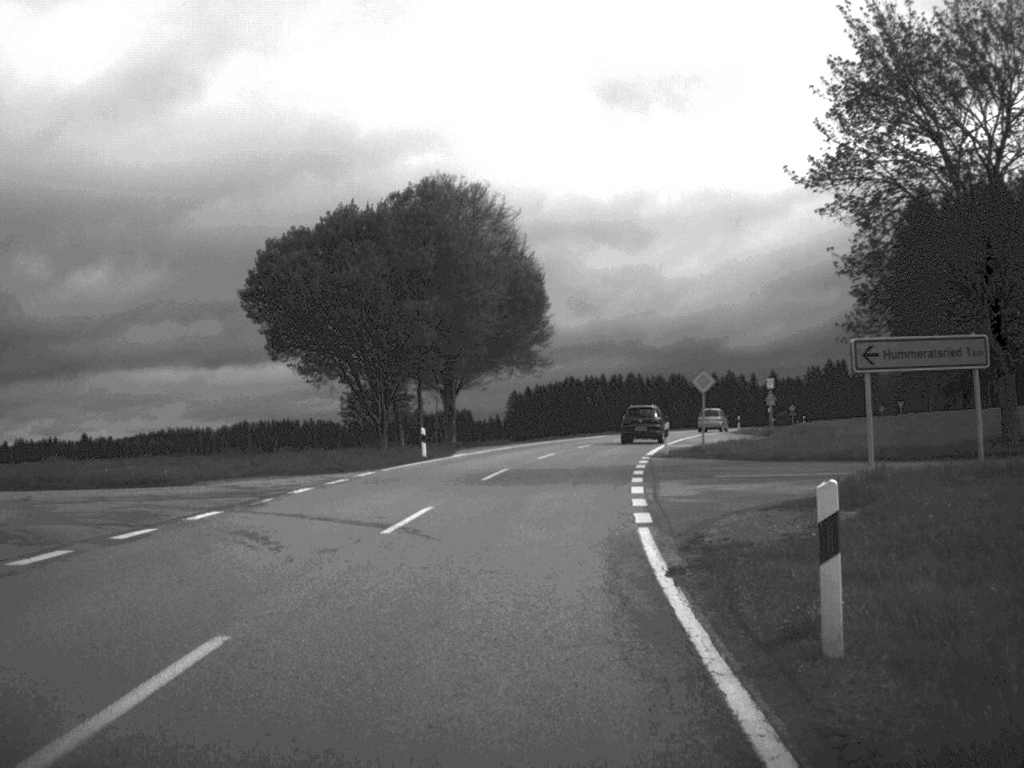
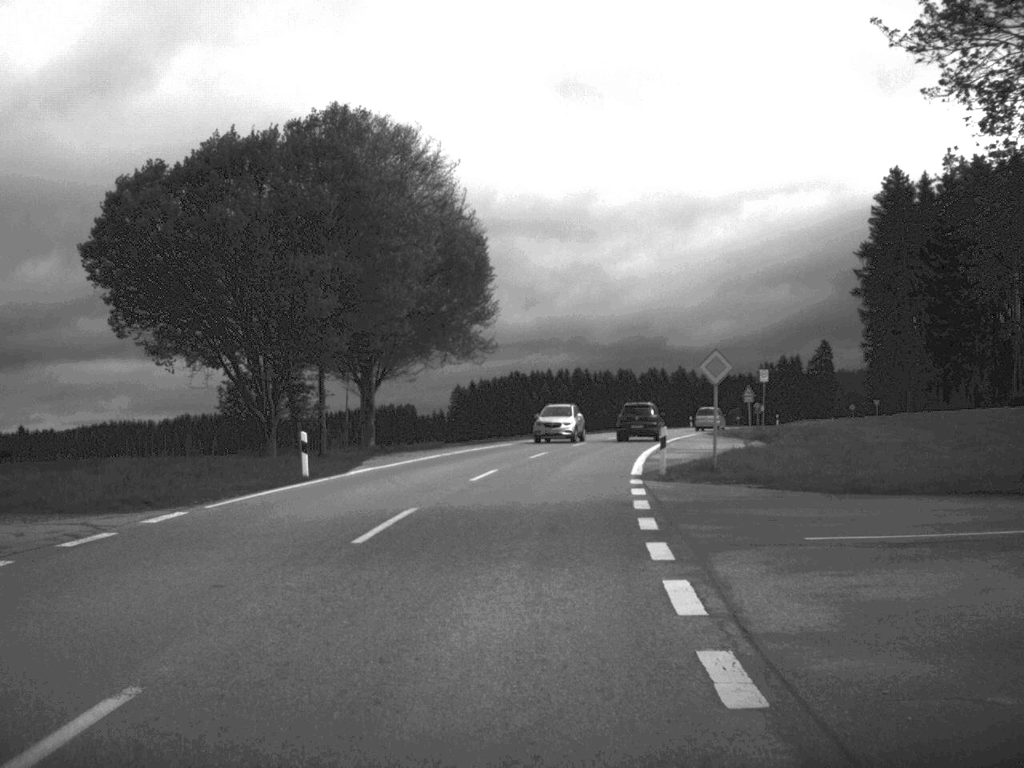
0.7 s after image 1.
(+0.3, +13.1) m; +2°
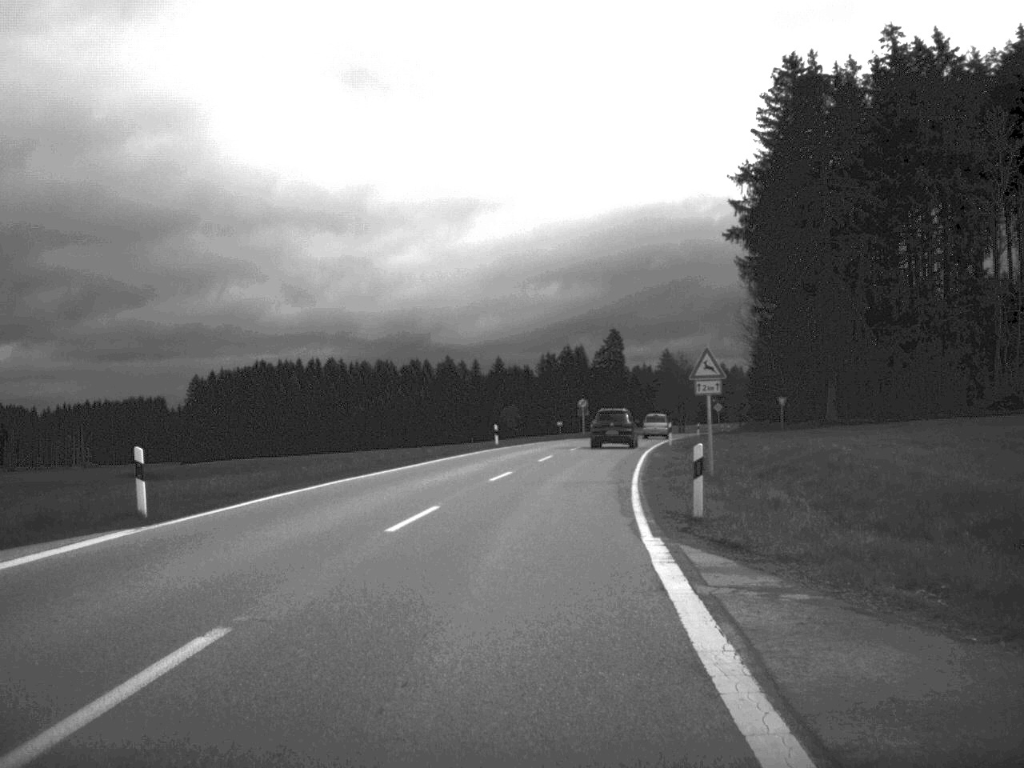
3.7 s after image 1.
(+4.9, +55.7) m; +10°
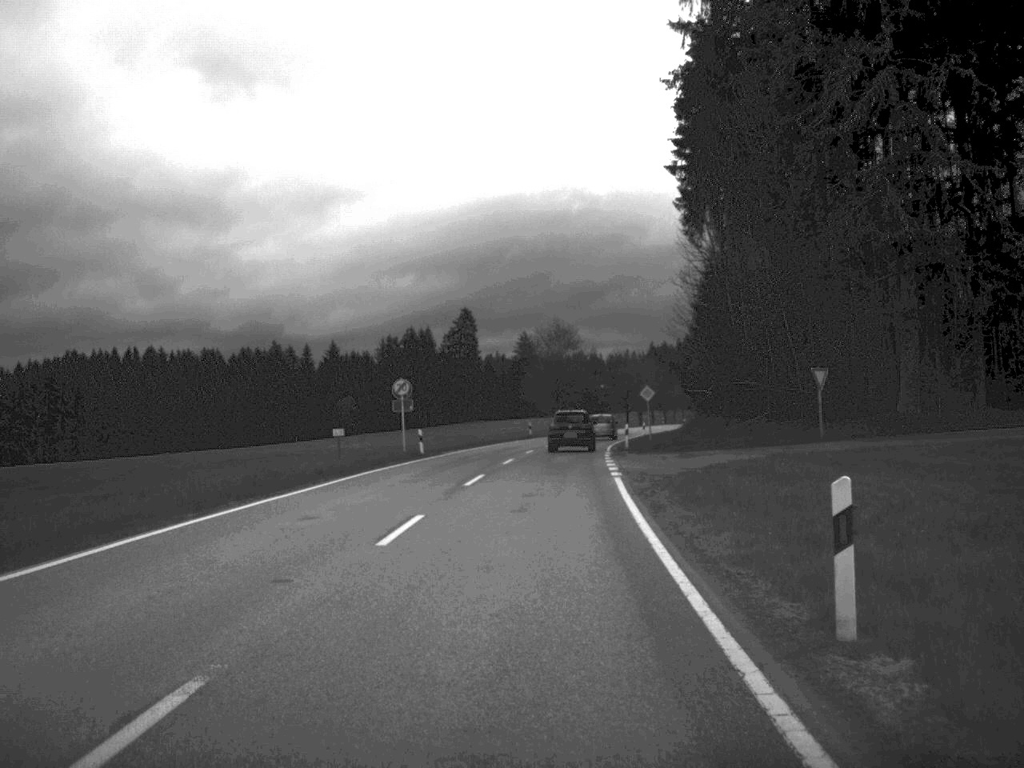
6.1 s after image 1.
(+3.1, +47.9) m; +6°
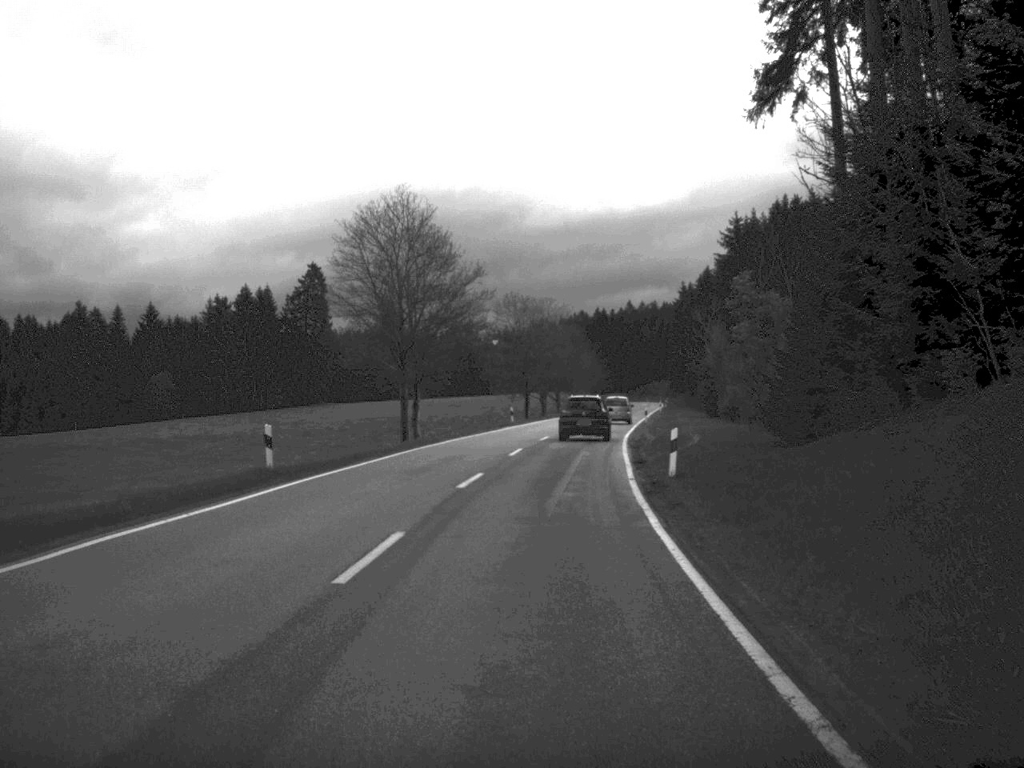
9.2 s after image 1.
(+2.6, +62.2) m; +5°
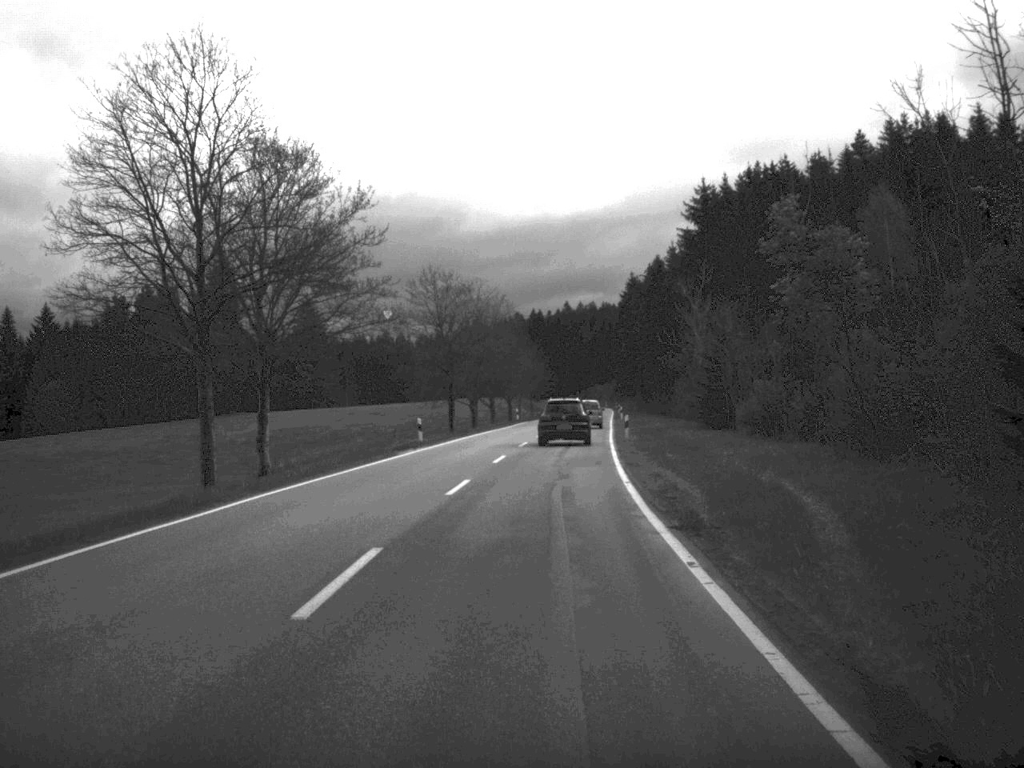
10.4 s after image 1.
(+0.7, +25.1) m; +3°
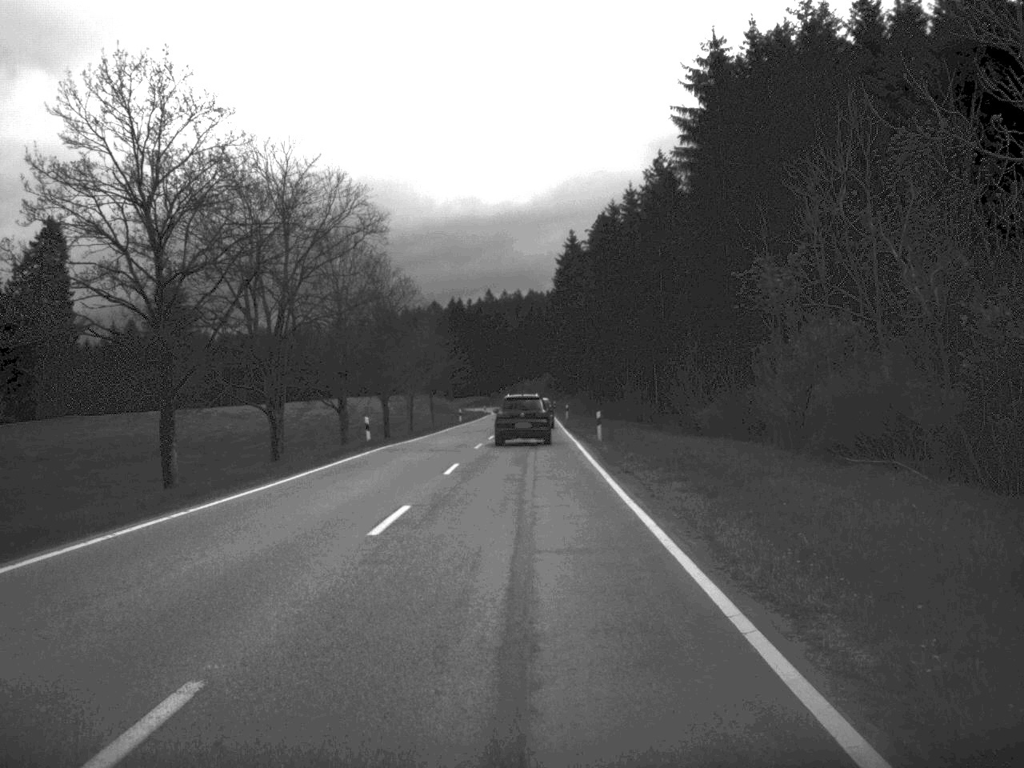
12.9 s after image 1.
(+1.9, +52.9) m; +3°
